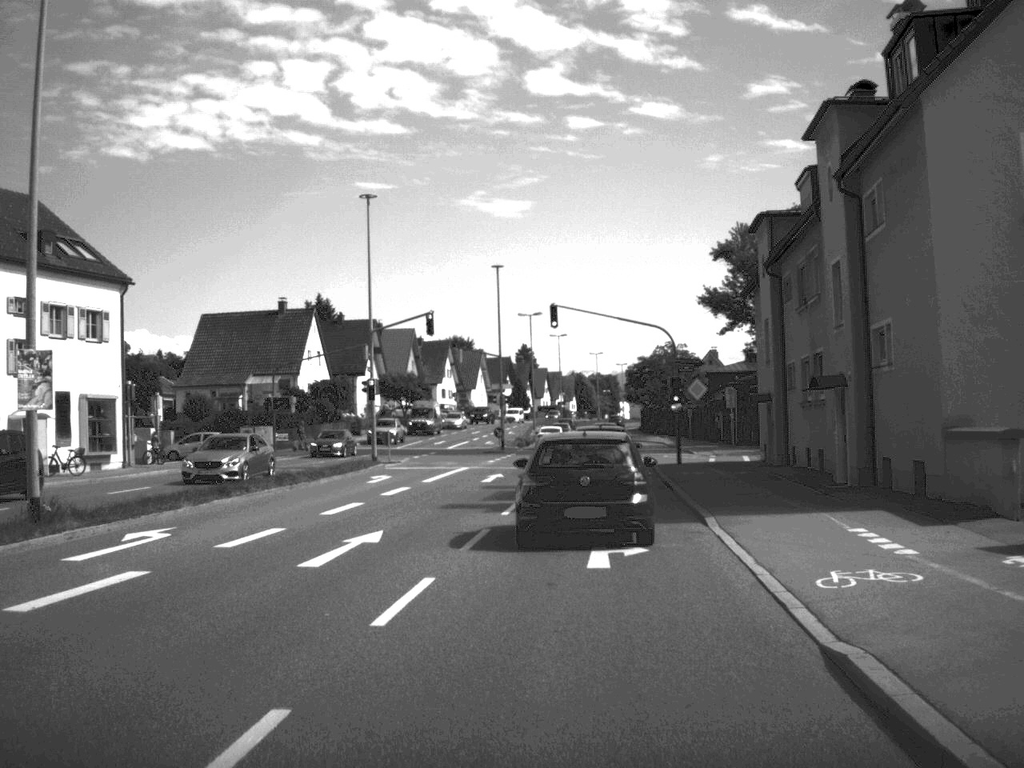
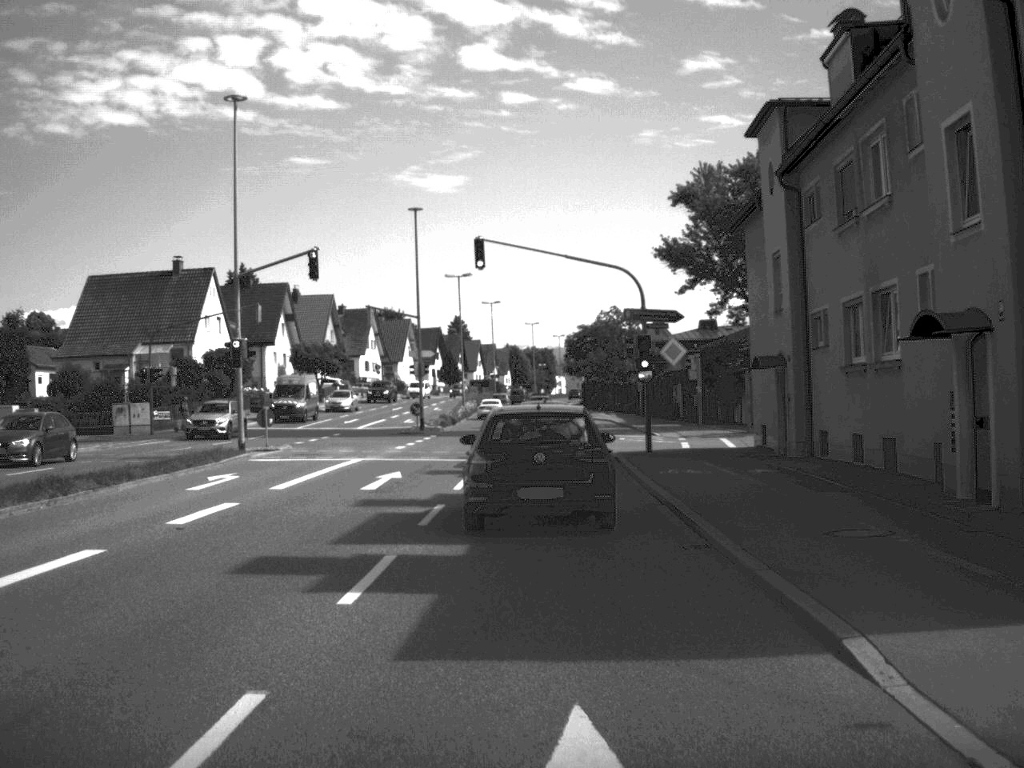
(+0.4, +12.0) m; +3°
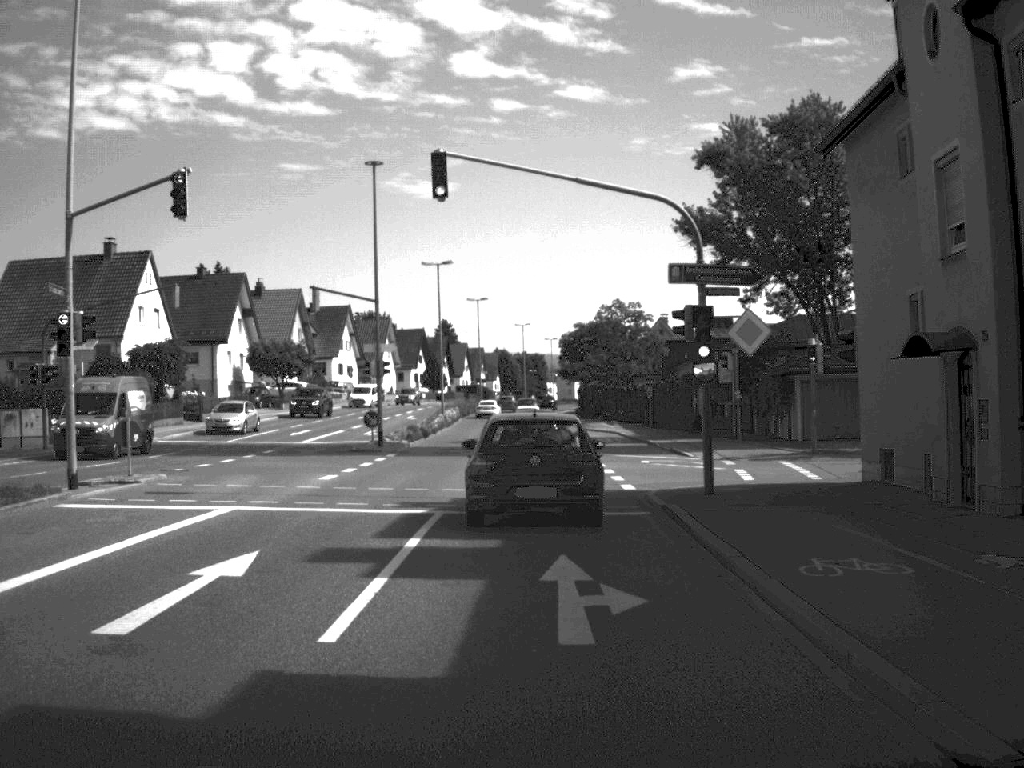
(0.0, +13.1) m; 0°
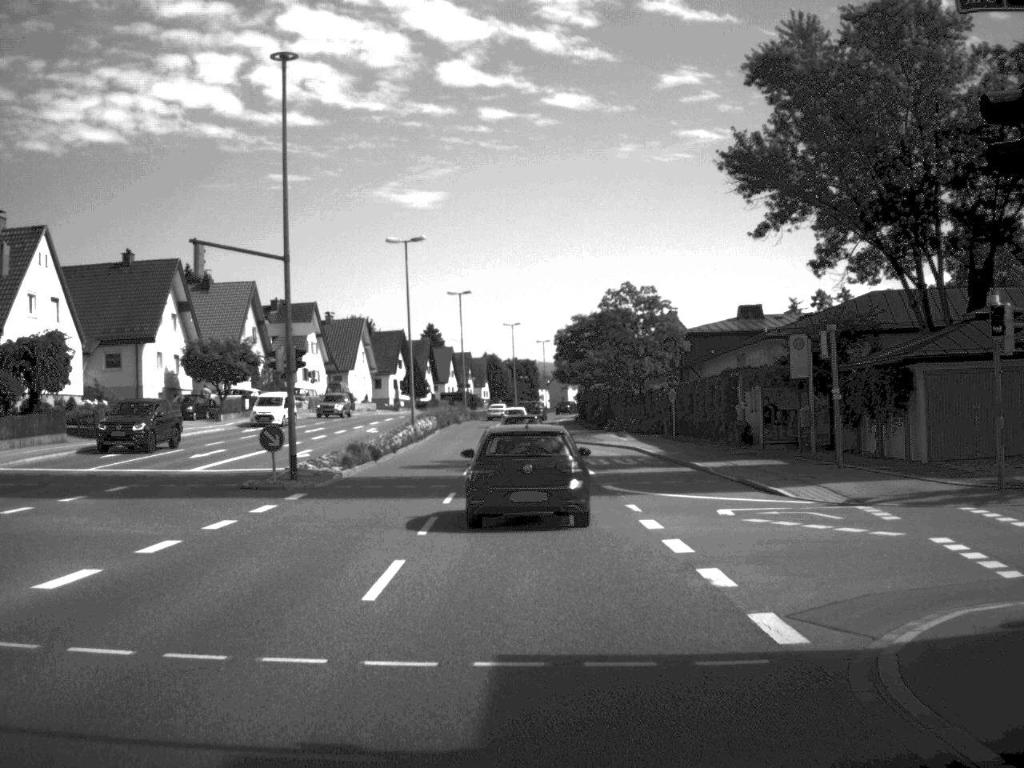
(0.0, +15.7) m; 0°
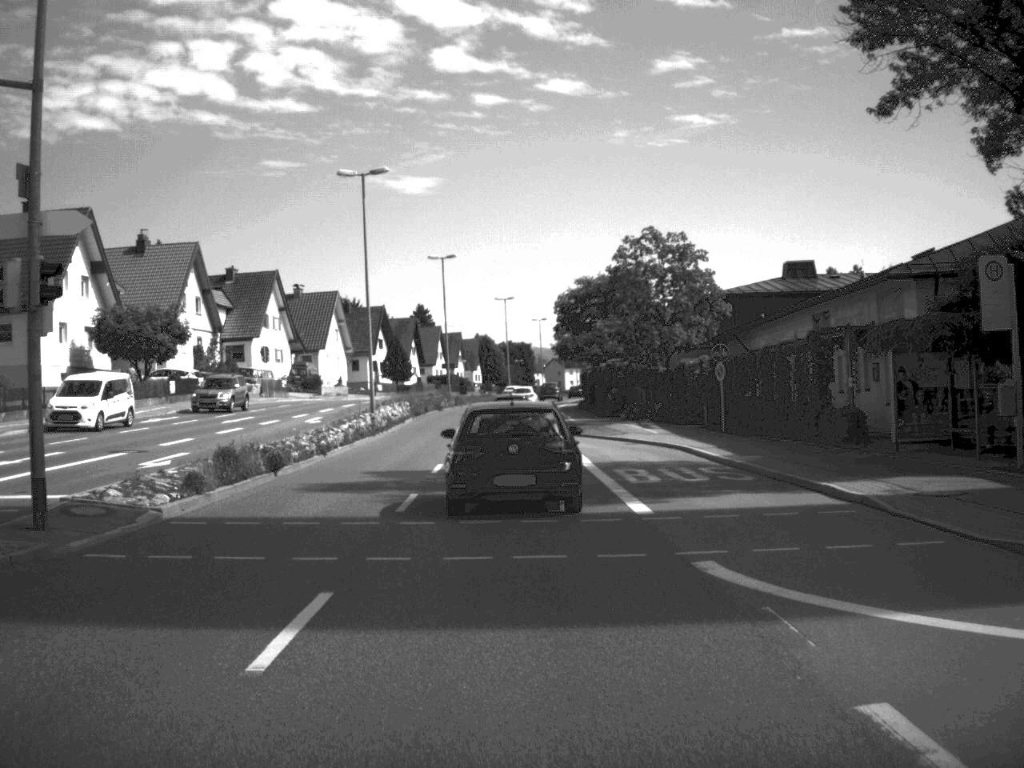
(0.0, +15.7) m; 0°
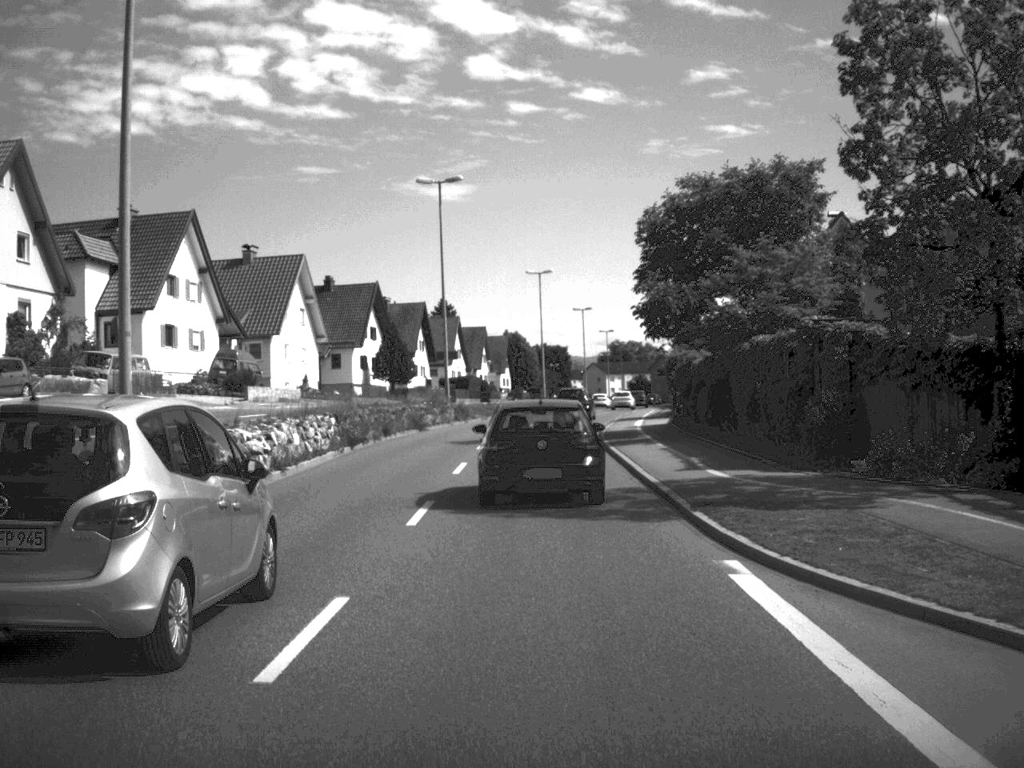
(-0.6, +35.4) m; -2°
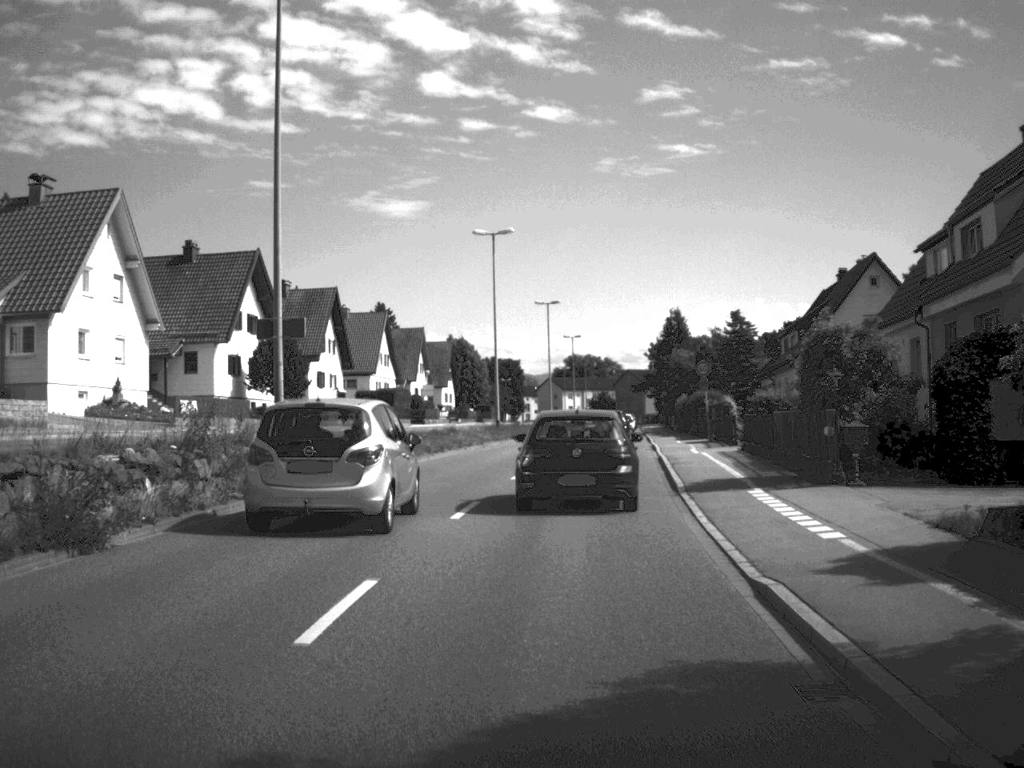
(+0.2, +32.5) m; +2°
